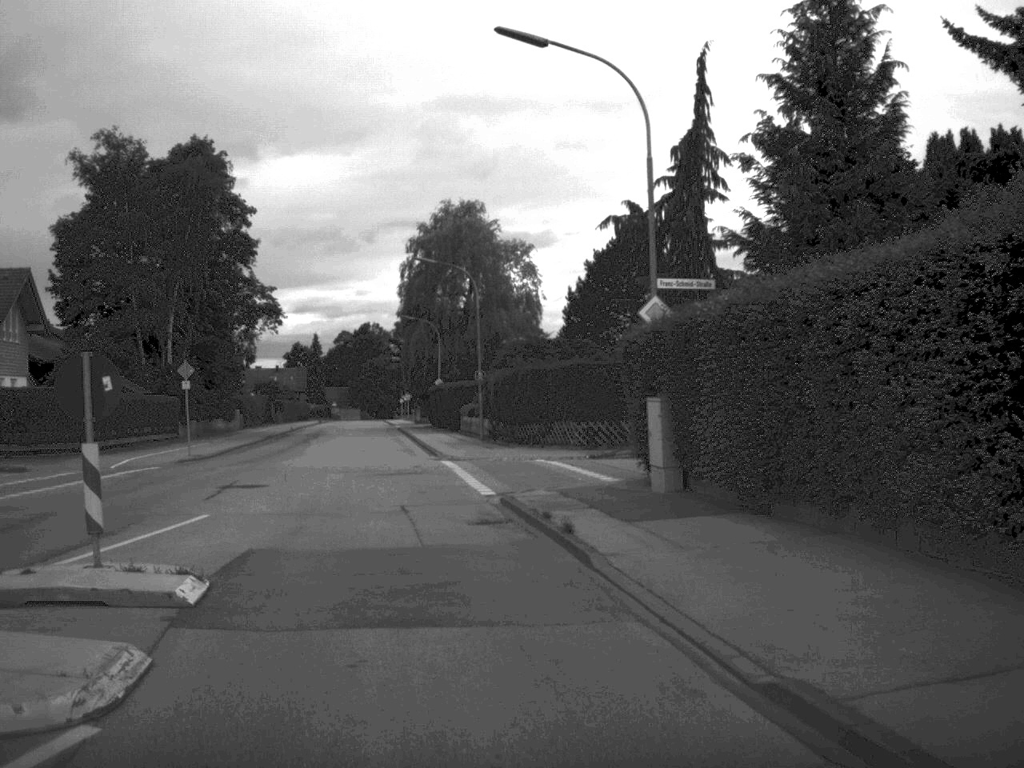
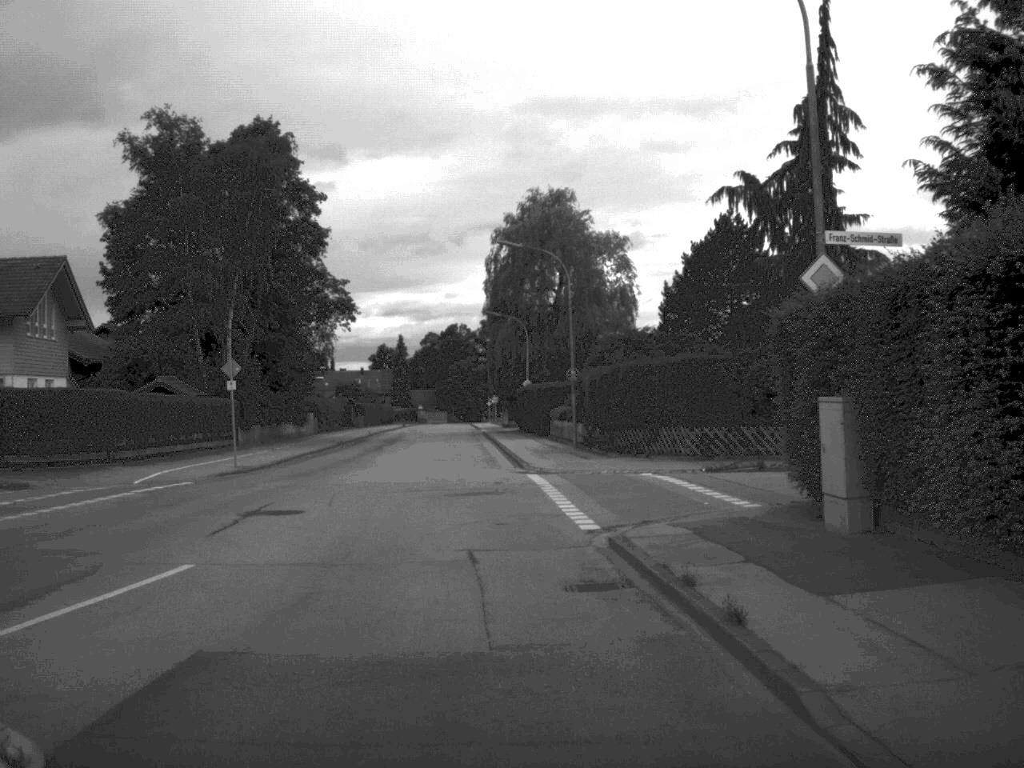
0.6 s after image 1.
(-0.2, +5.6) m; -4°
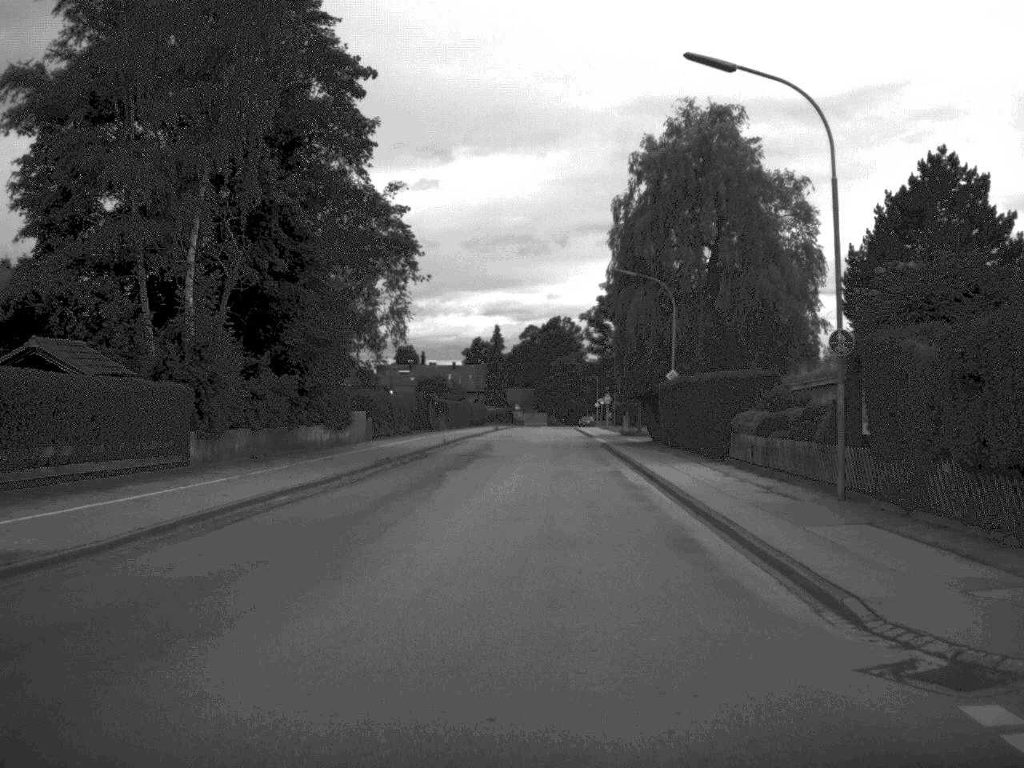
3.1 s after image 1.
(-1.6, +22.9) m; -4°
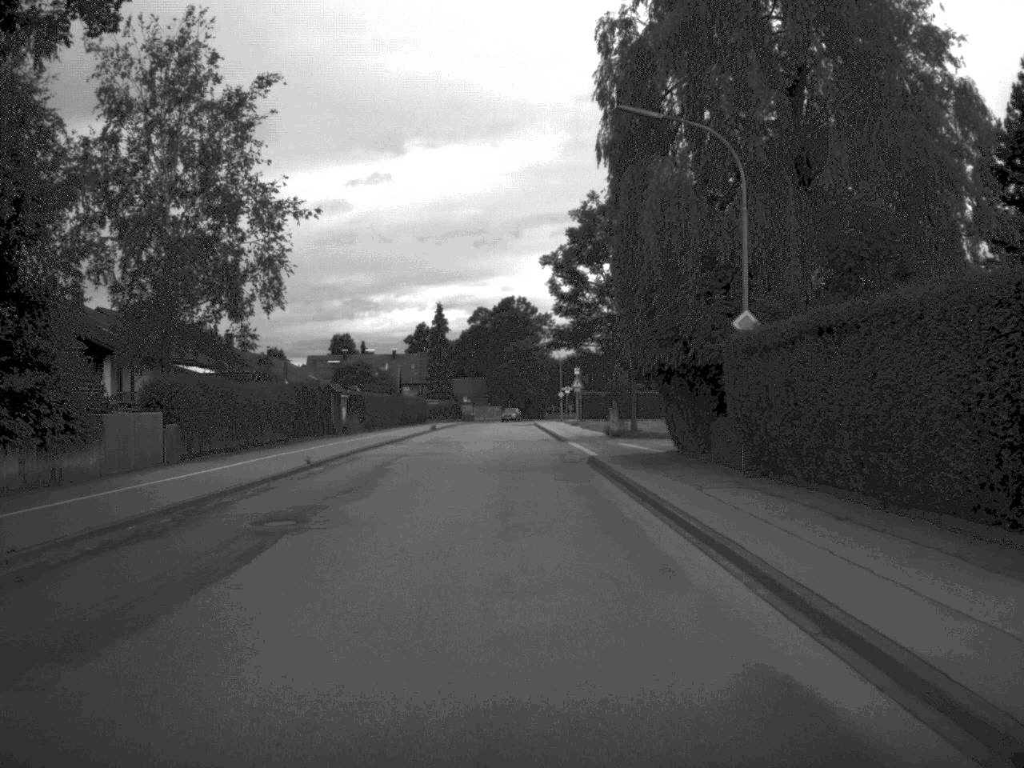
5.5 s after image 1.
(+0.7, +26.1) m; +2°
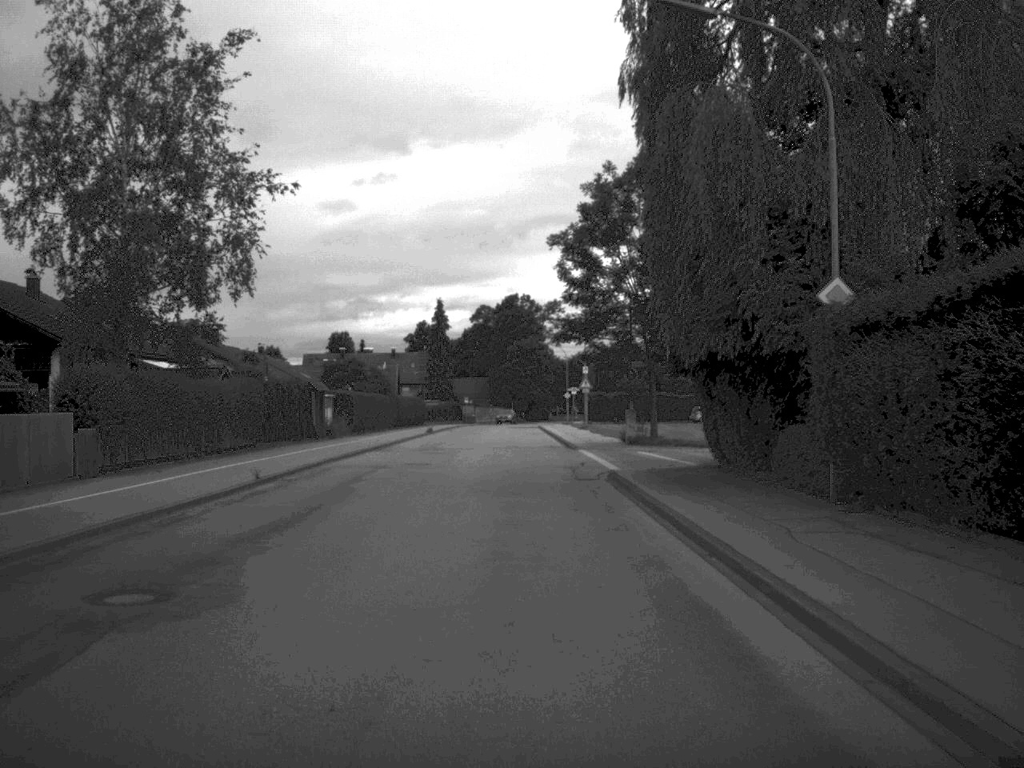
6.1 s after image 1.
(0.0, +6.8) m; 0°
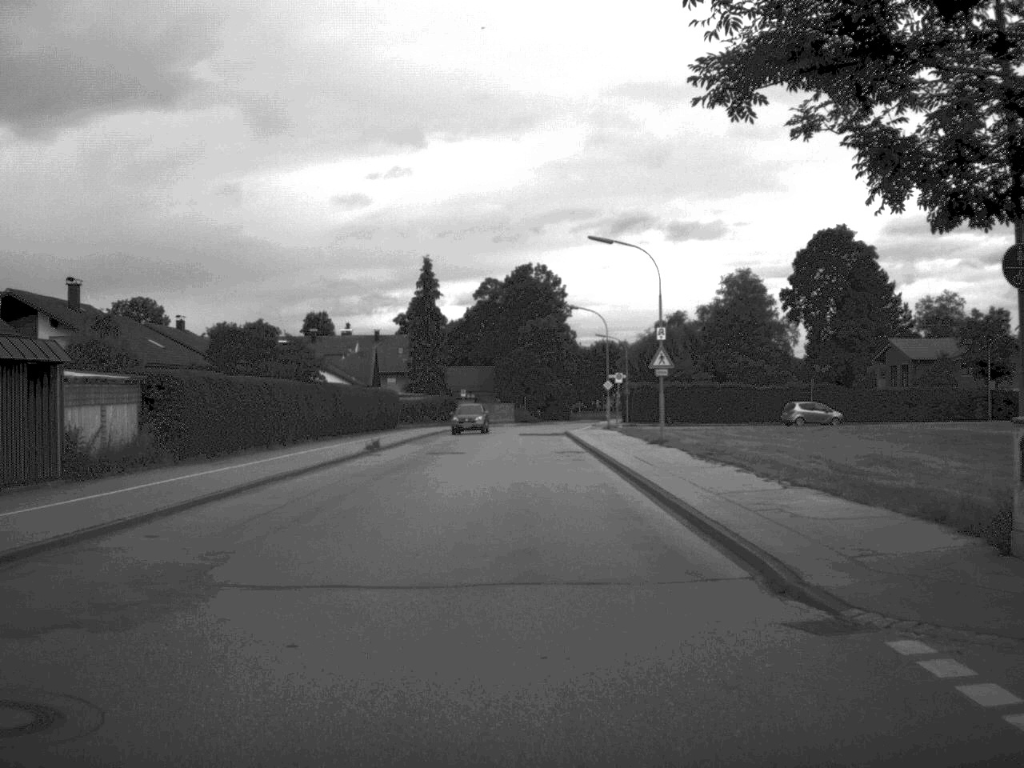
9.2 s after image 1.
(-0.4, +36.5) m; -1°
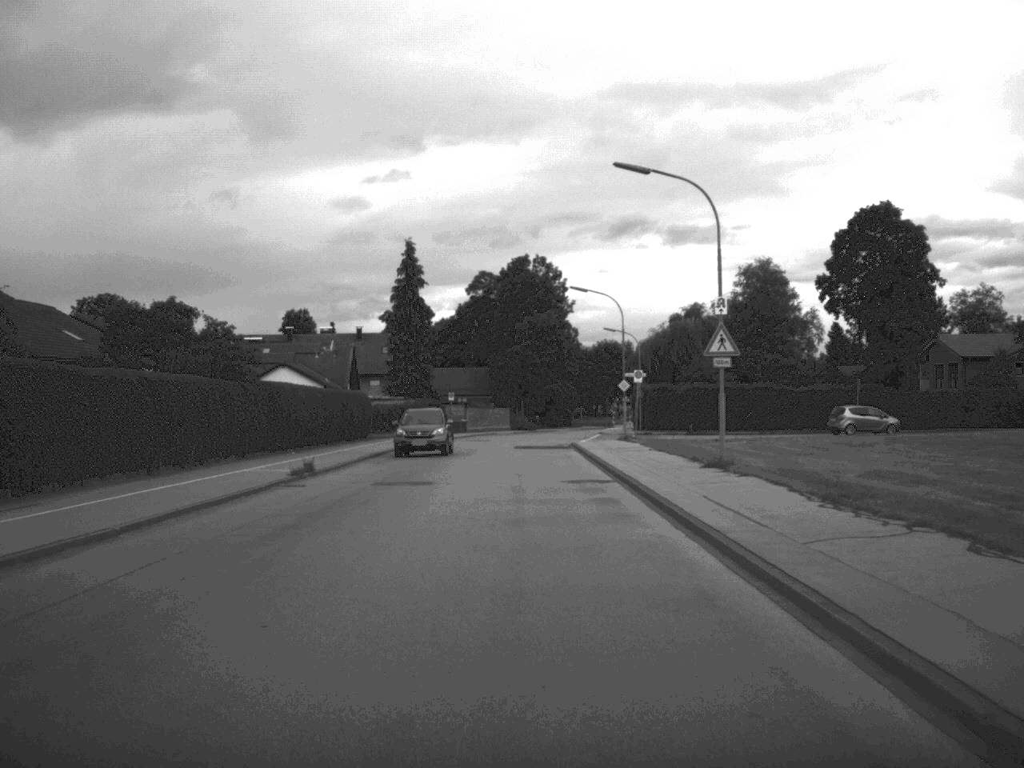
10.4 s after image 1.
(0.0, +13.5) m; 0°
